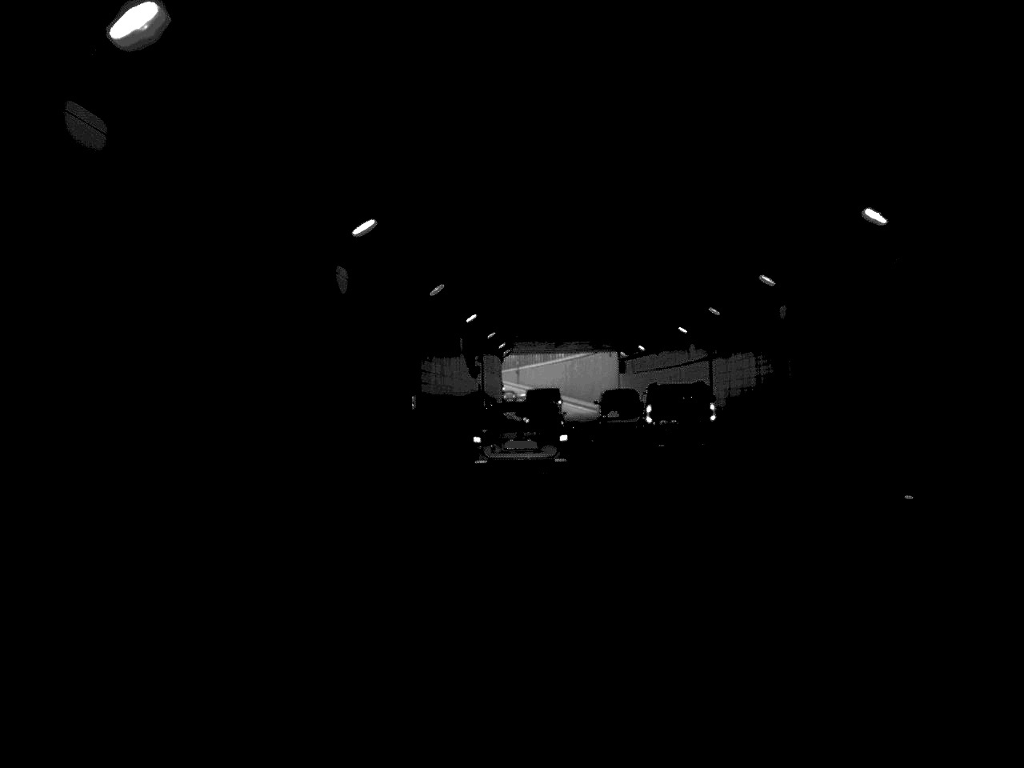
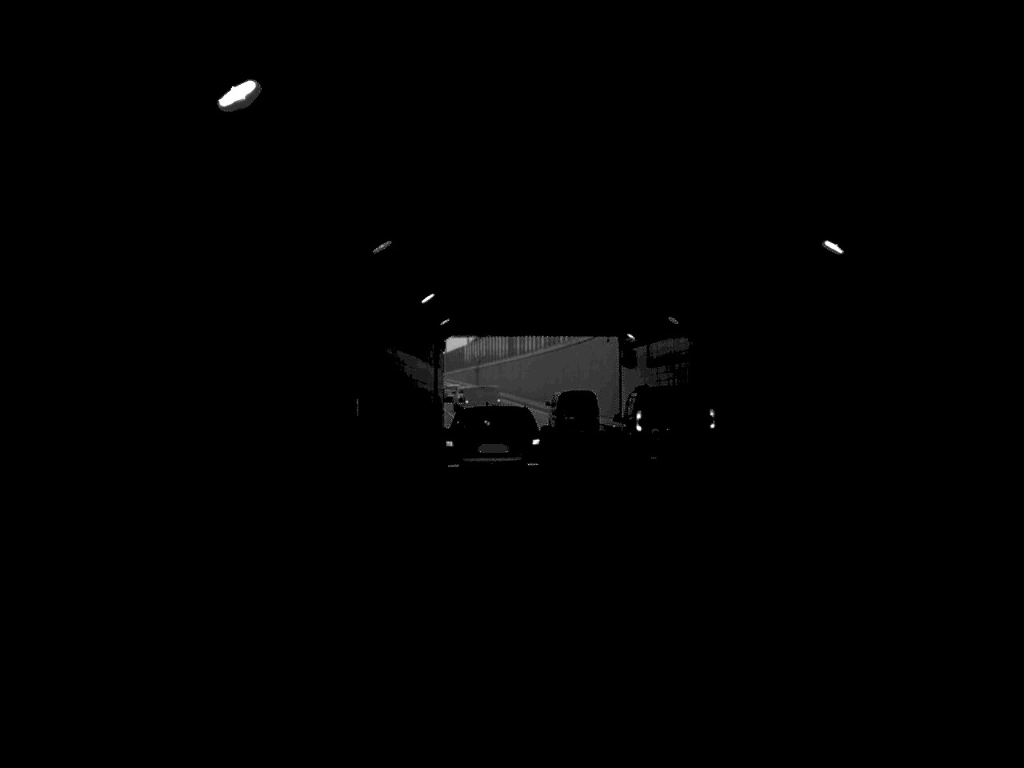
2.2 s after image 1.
(+0.5, +31.8) m; +1°
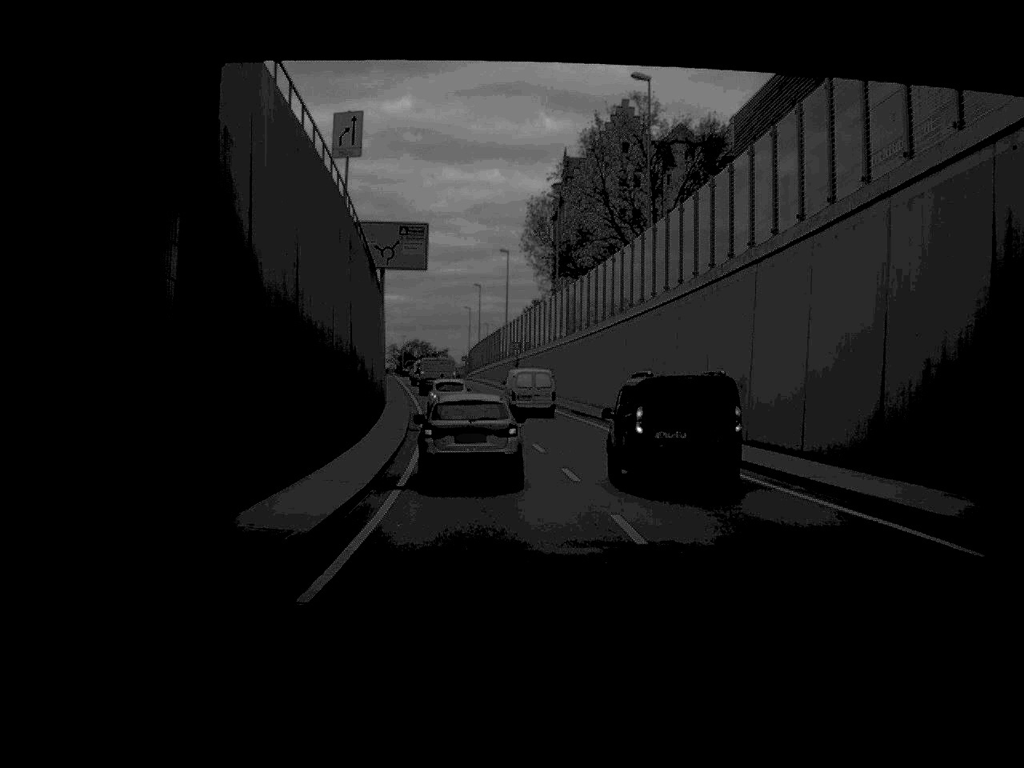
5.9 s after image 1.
(-0.6, +52.8) m; -3°
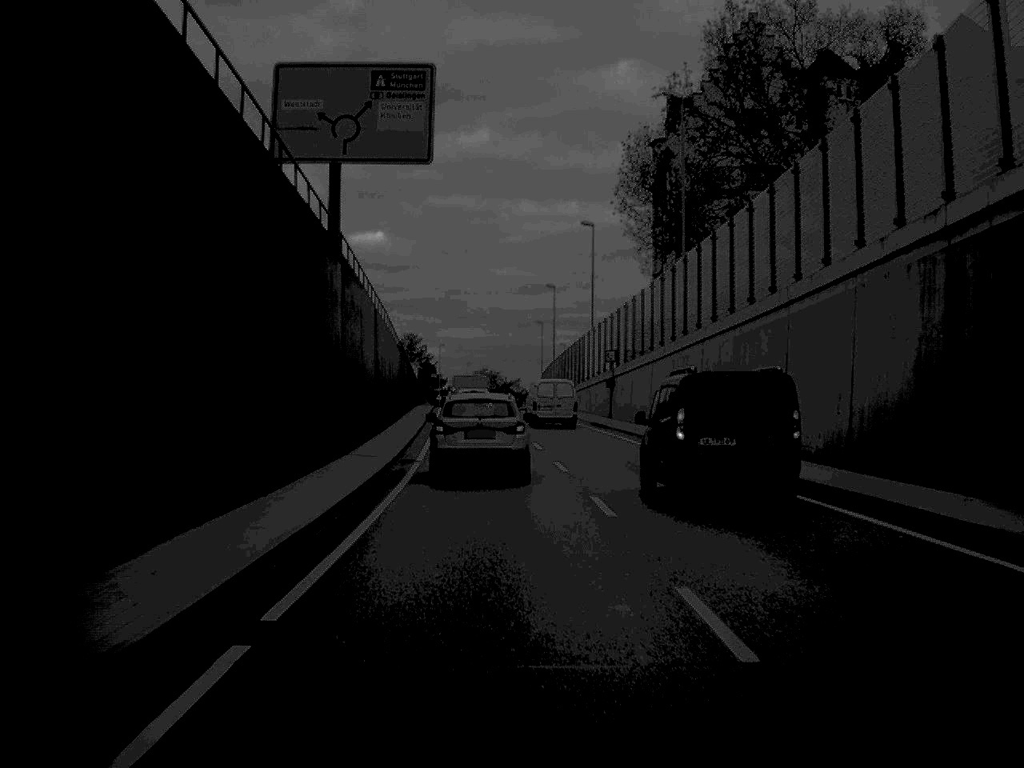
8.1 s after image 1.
(-1.0, +32.7) m; -3°
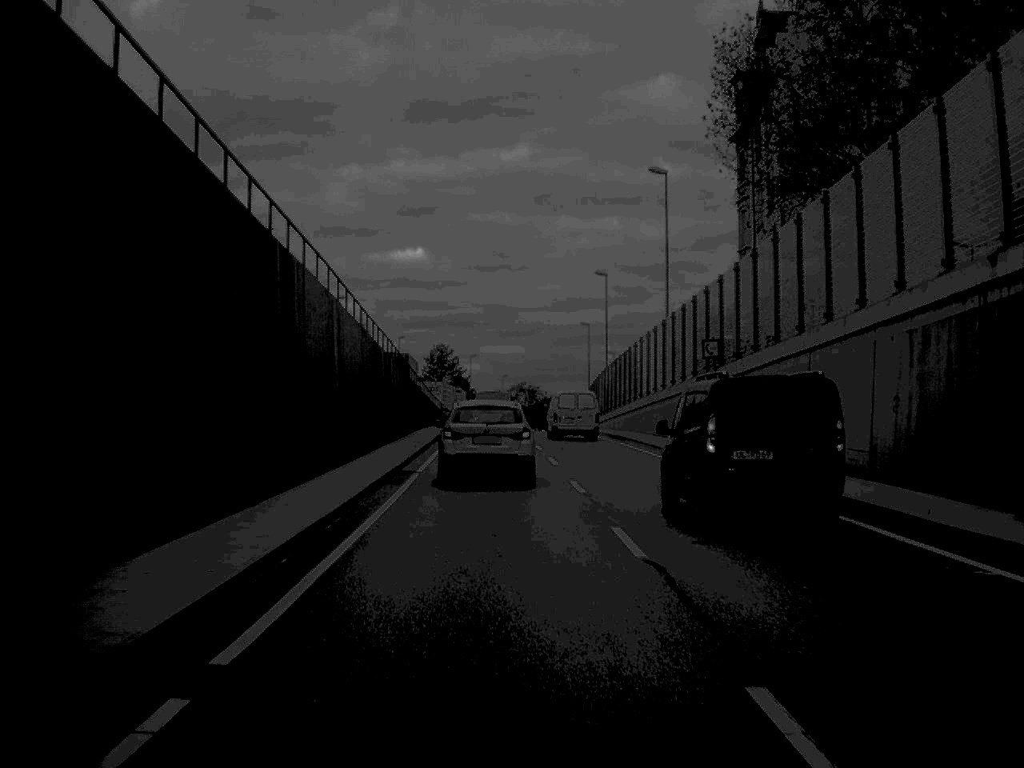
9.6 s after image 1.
(-0.3, +21.4) m; -2°
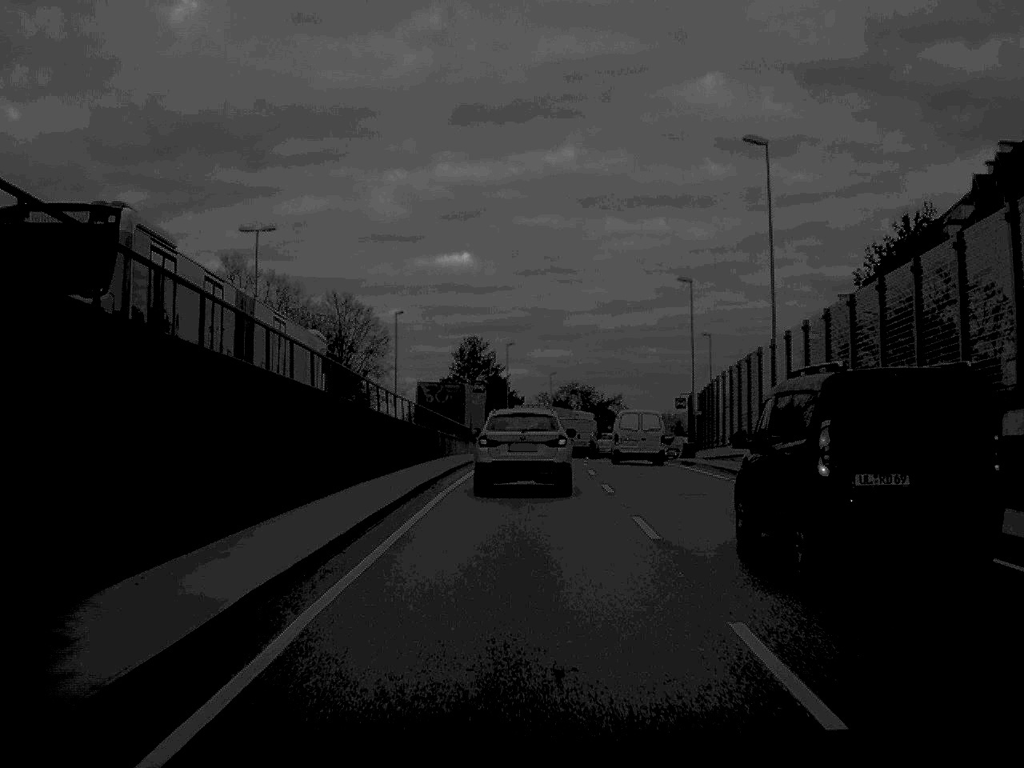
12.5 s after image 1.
(-1.0, +42.6) m; -2°
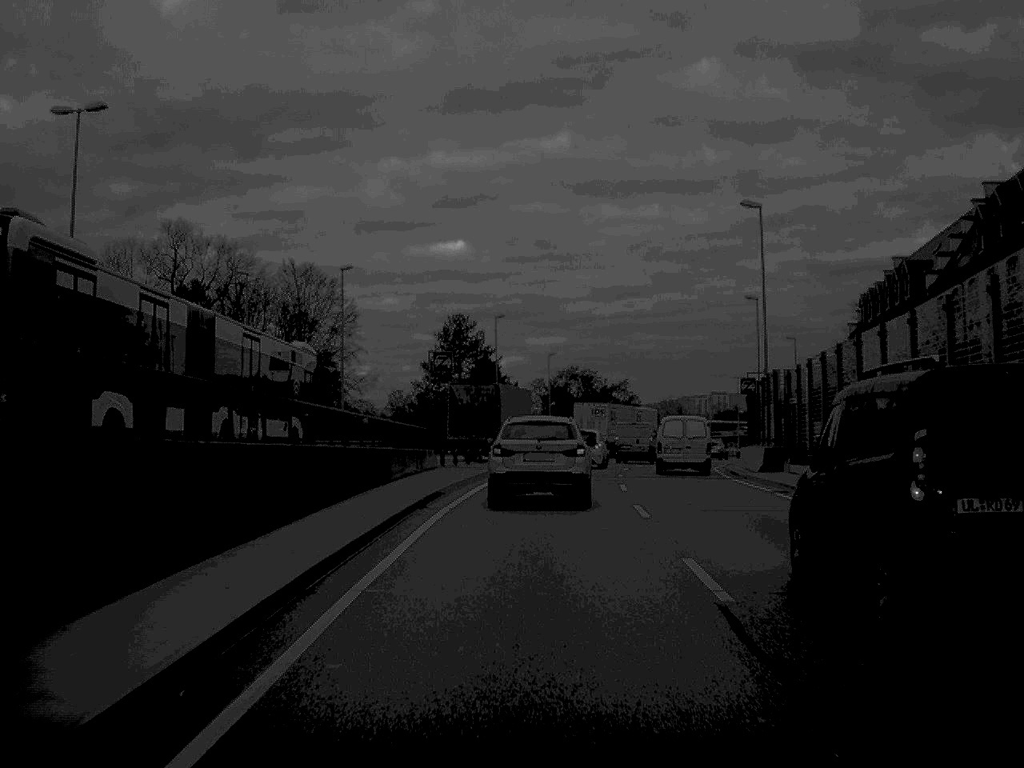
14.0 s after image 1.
(0.0, +22.3) m; 0°
